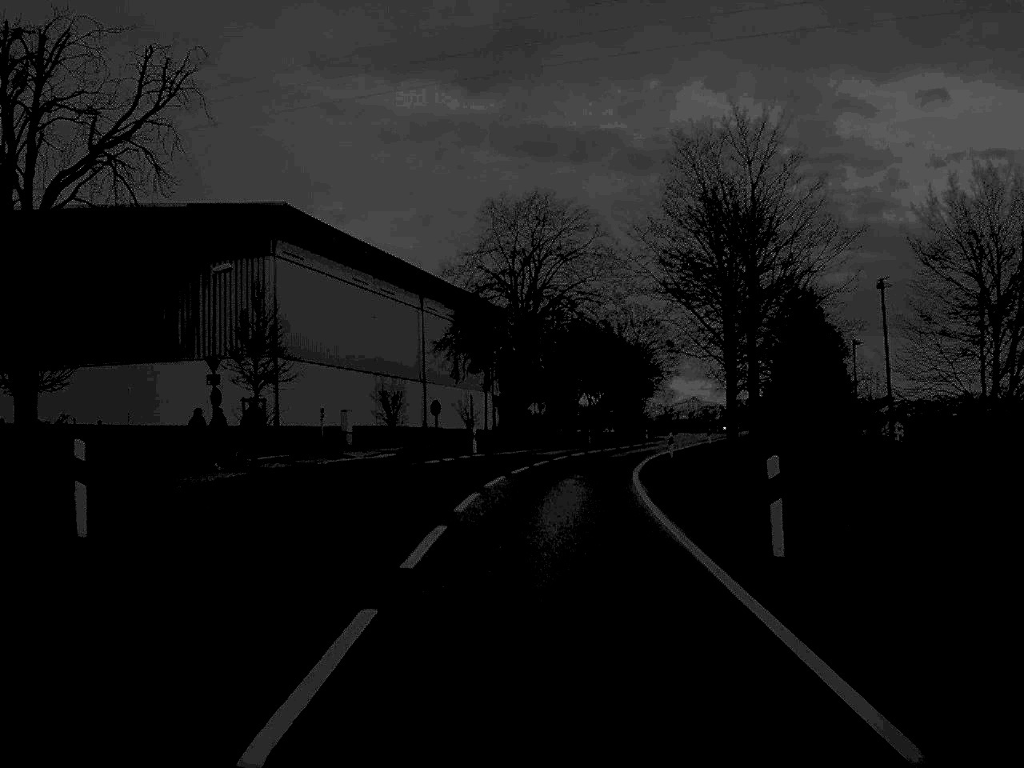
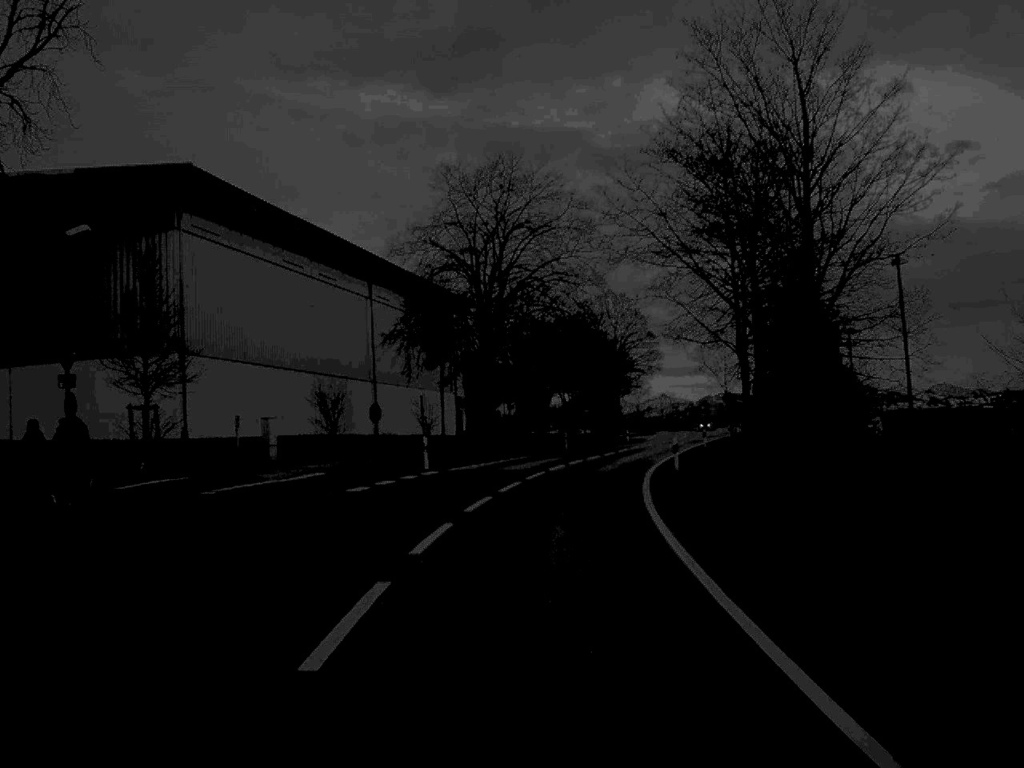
(+0.1, +10.6) m; +1°
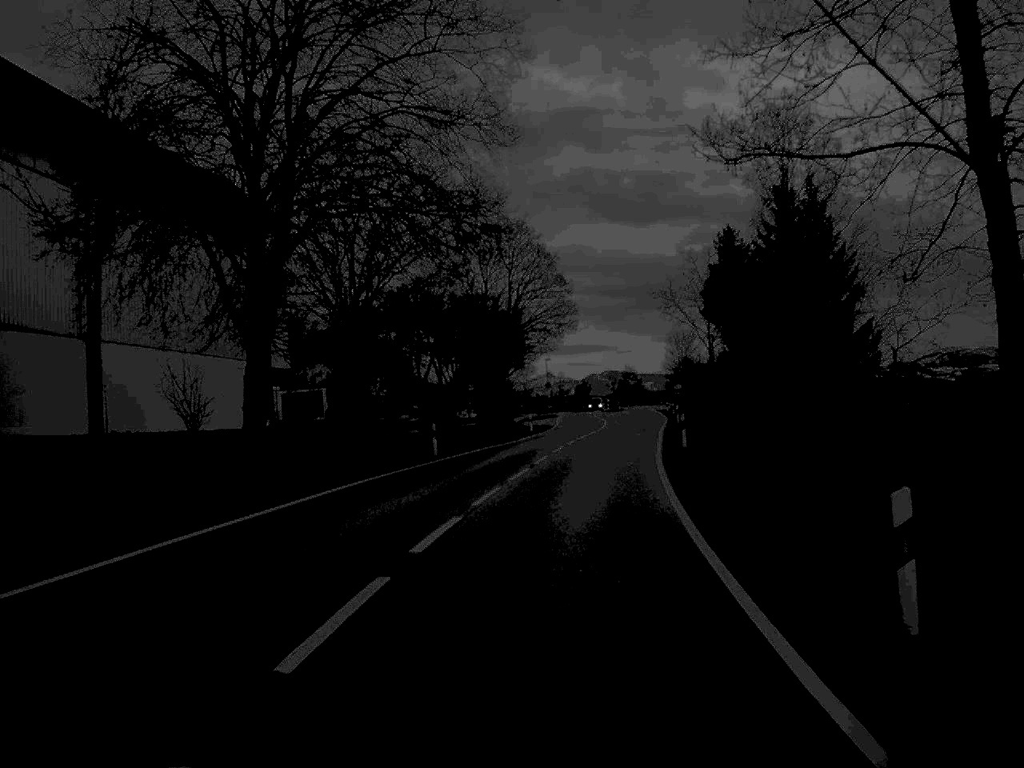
(+1.3, +30.7) m; +5°
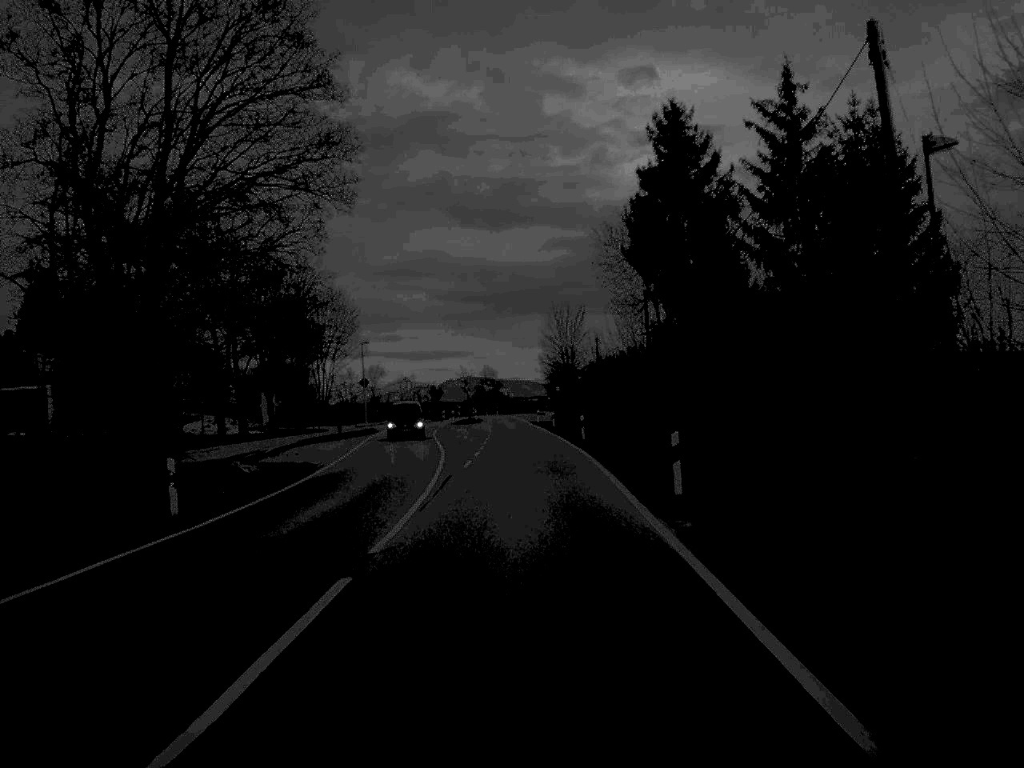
(+3.4, +49.4) m; +6°
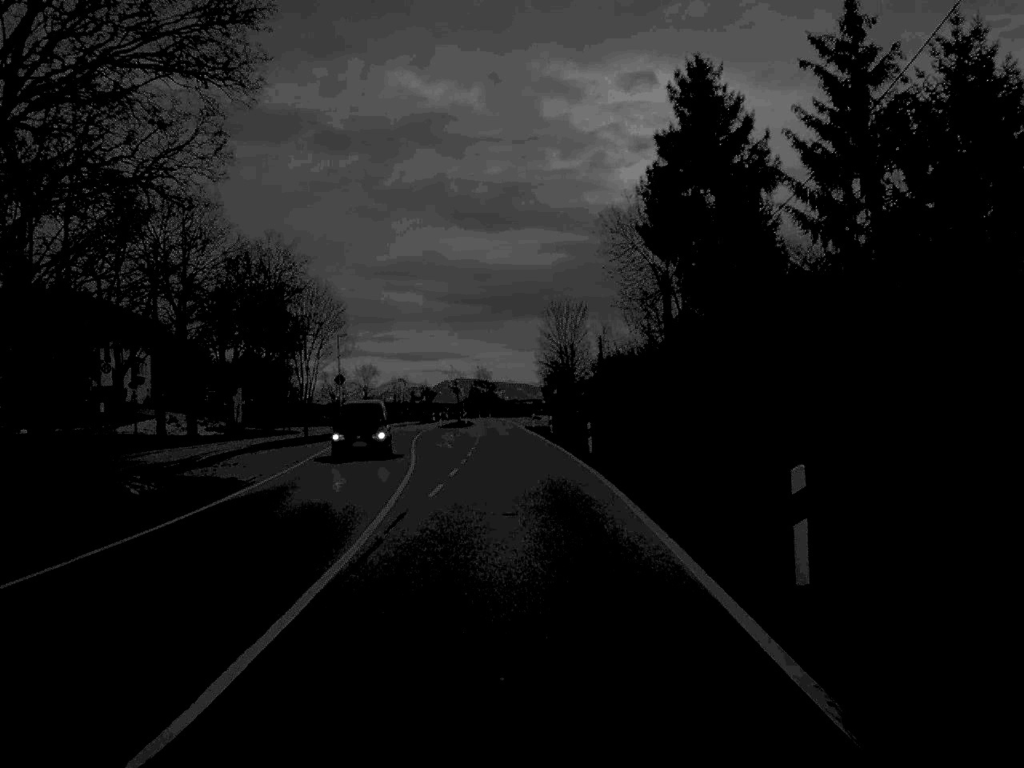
(0.0, +9.5) m; 0°
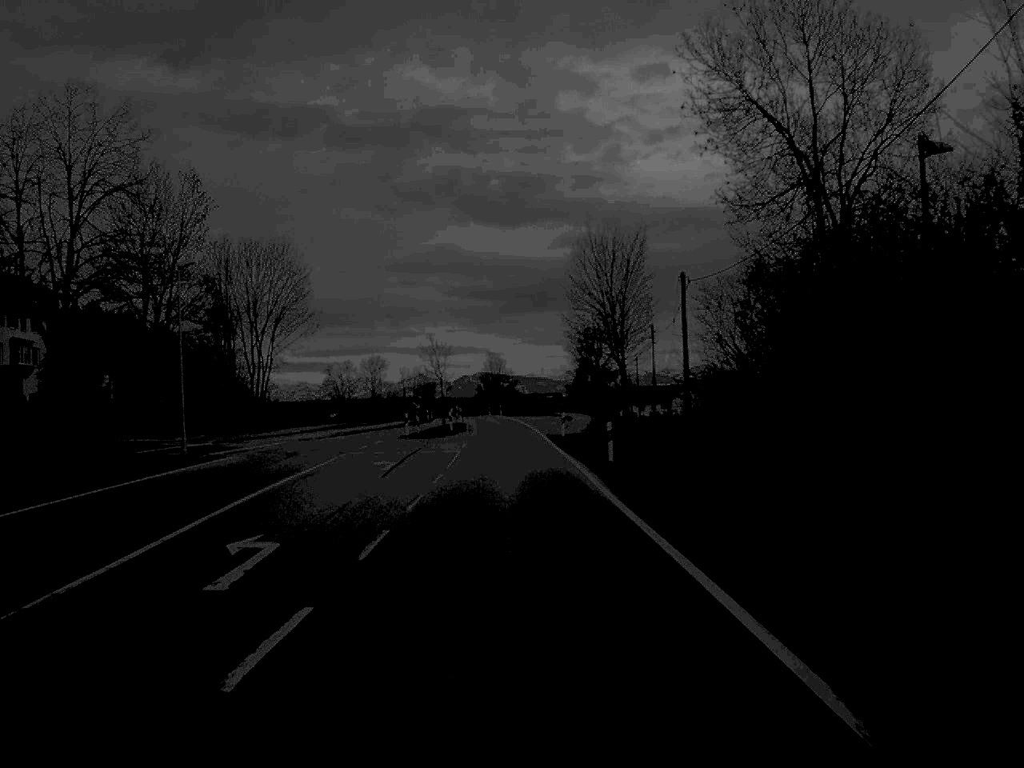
(-0.2, +39.3) m; -1°
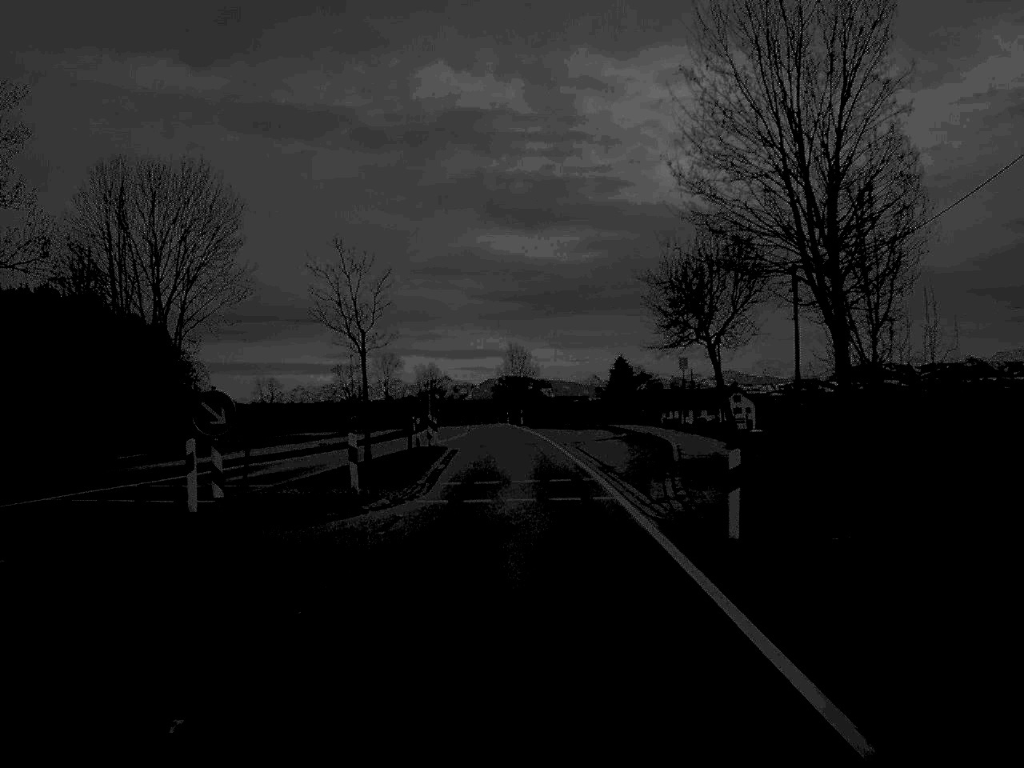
(-0.4, +40.9) m; -1°
